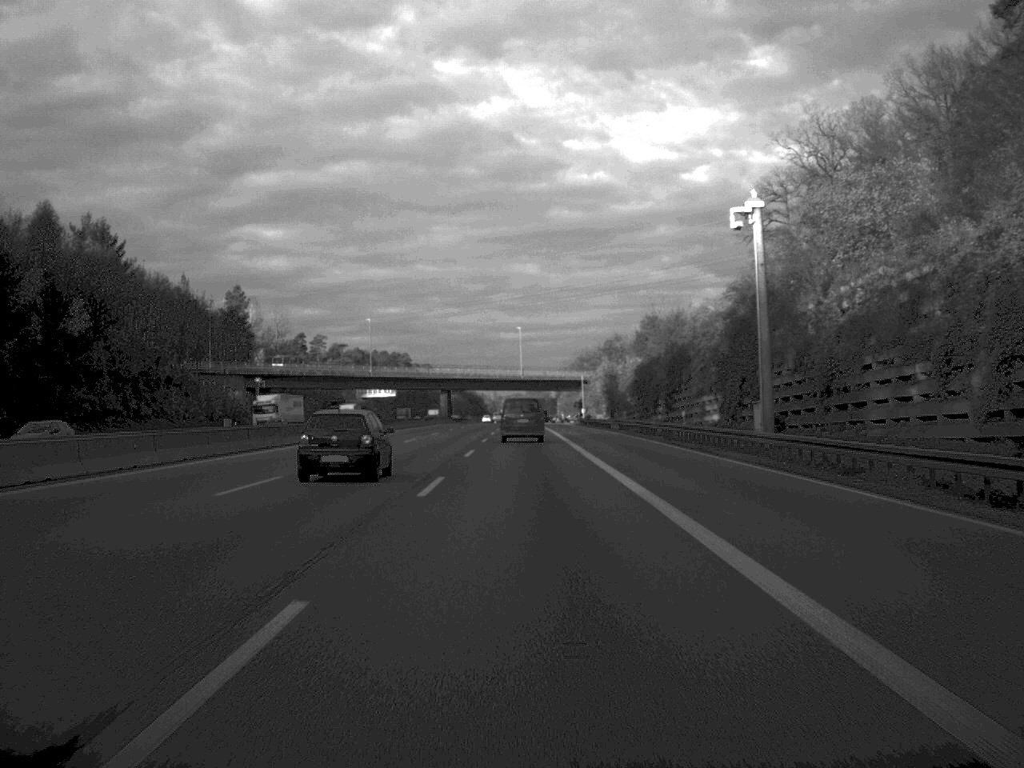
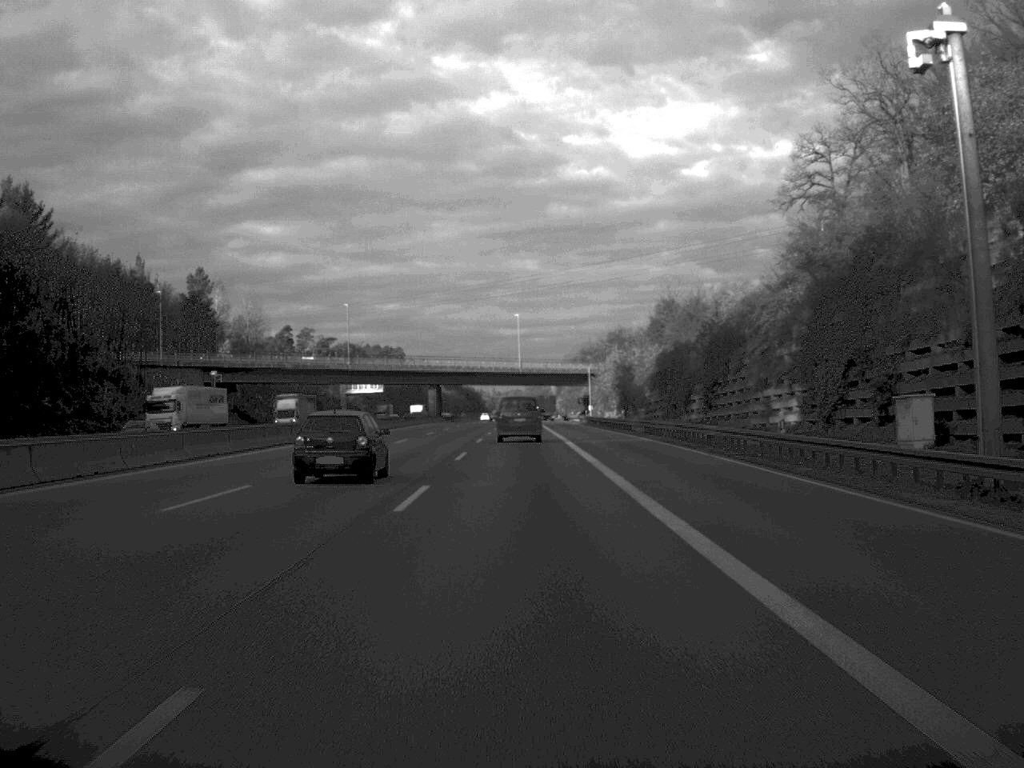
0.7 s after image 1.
(0.0, +20.8) m; 0°
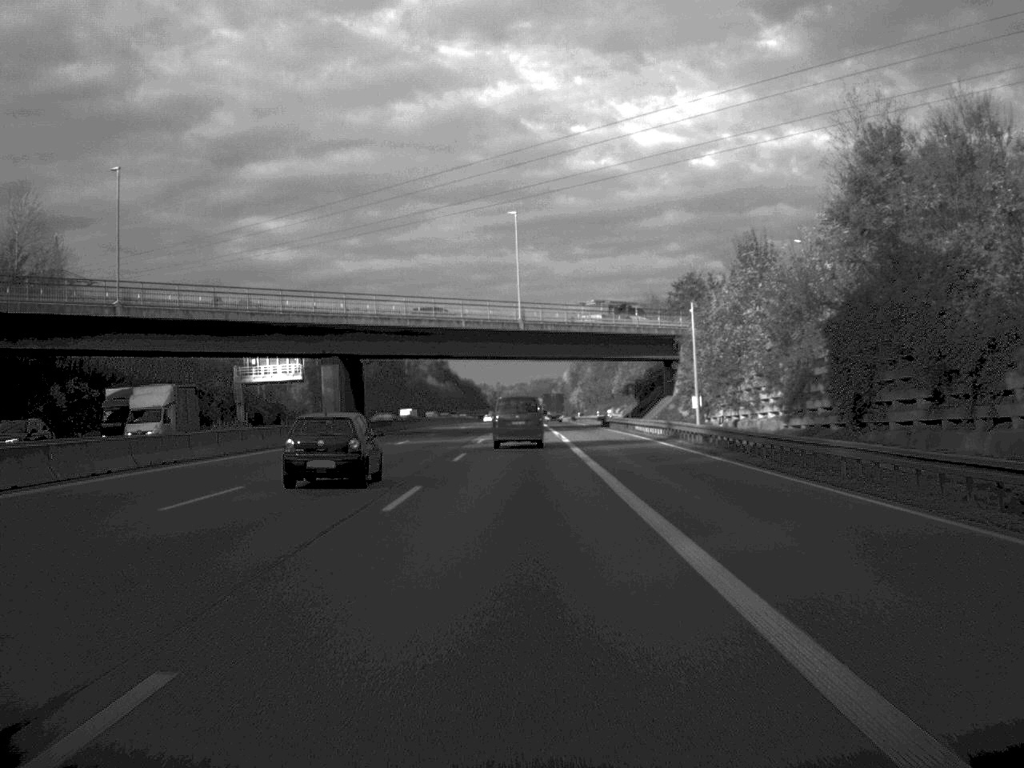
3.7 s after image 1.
(-0.2, +88.2) m; 0°
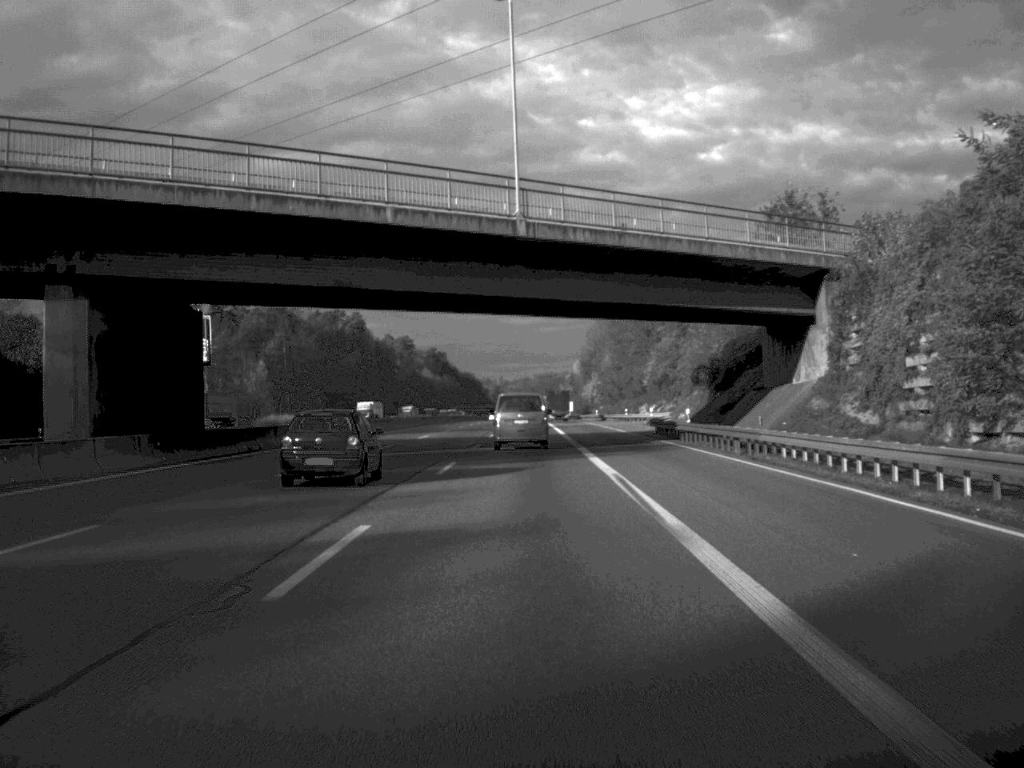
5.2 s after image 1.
(-0.1, +44.6) m; 0°
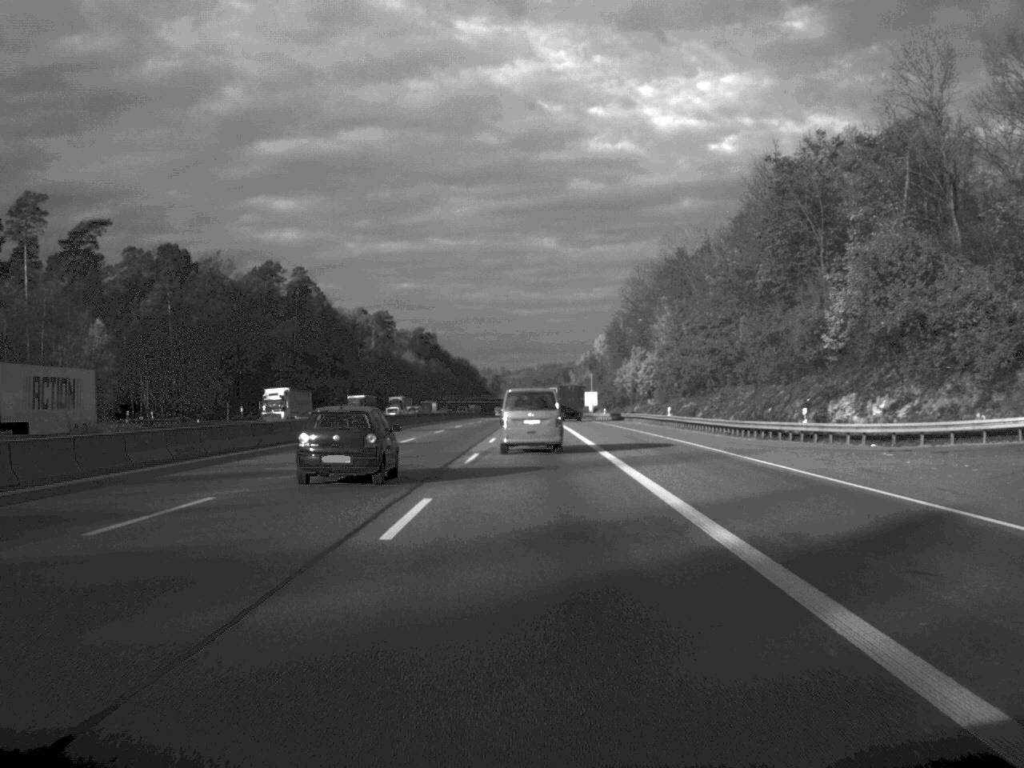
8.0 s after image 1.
(-0.2, +84.6) m; 0°
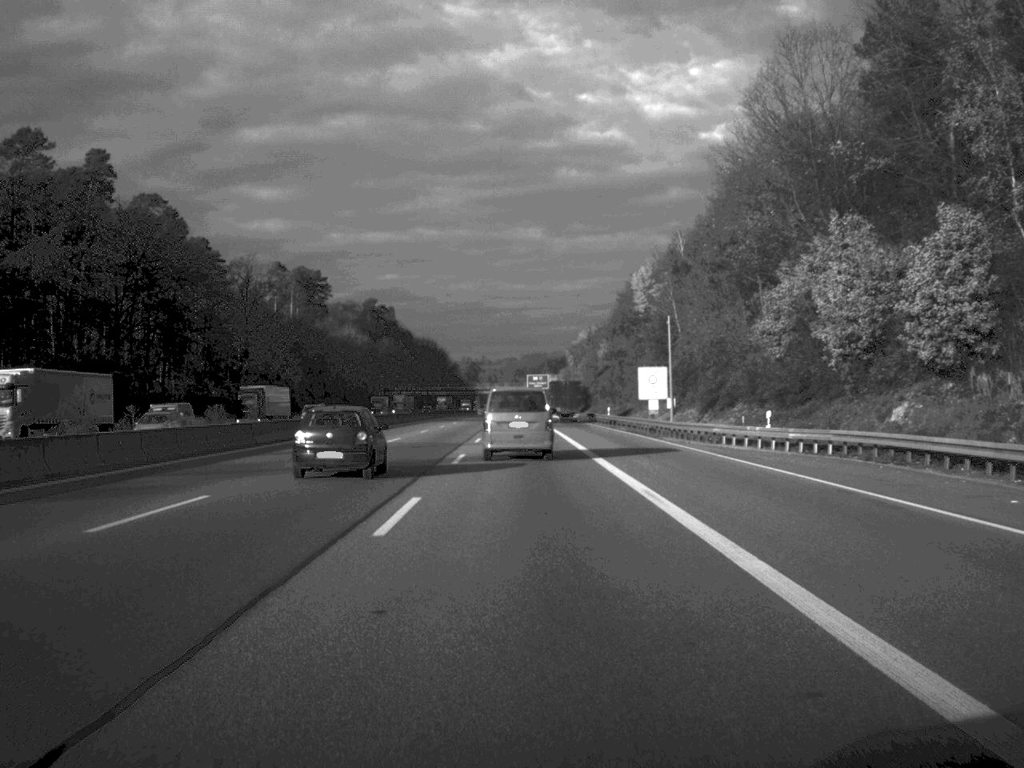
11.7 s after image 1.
(+0.5, +106.1) m; +1°
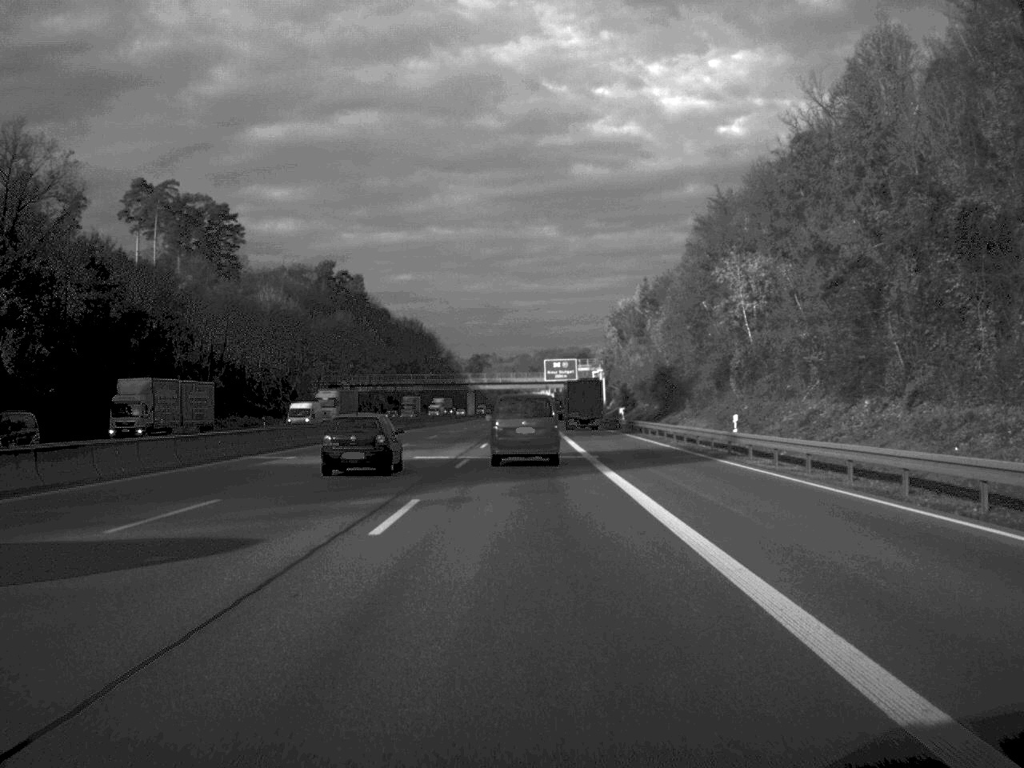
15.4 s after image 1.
(-0.6, +105.5) m; -1°
